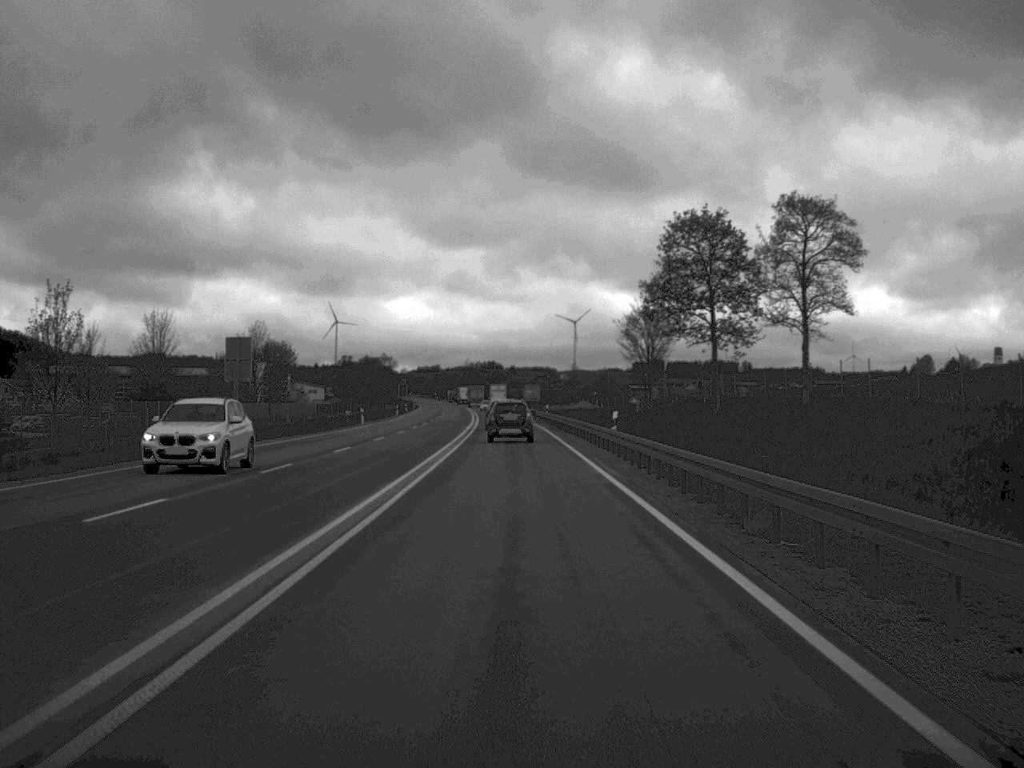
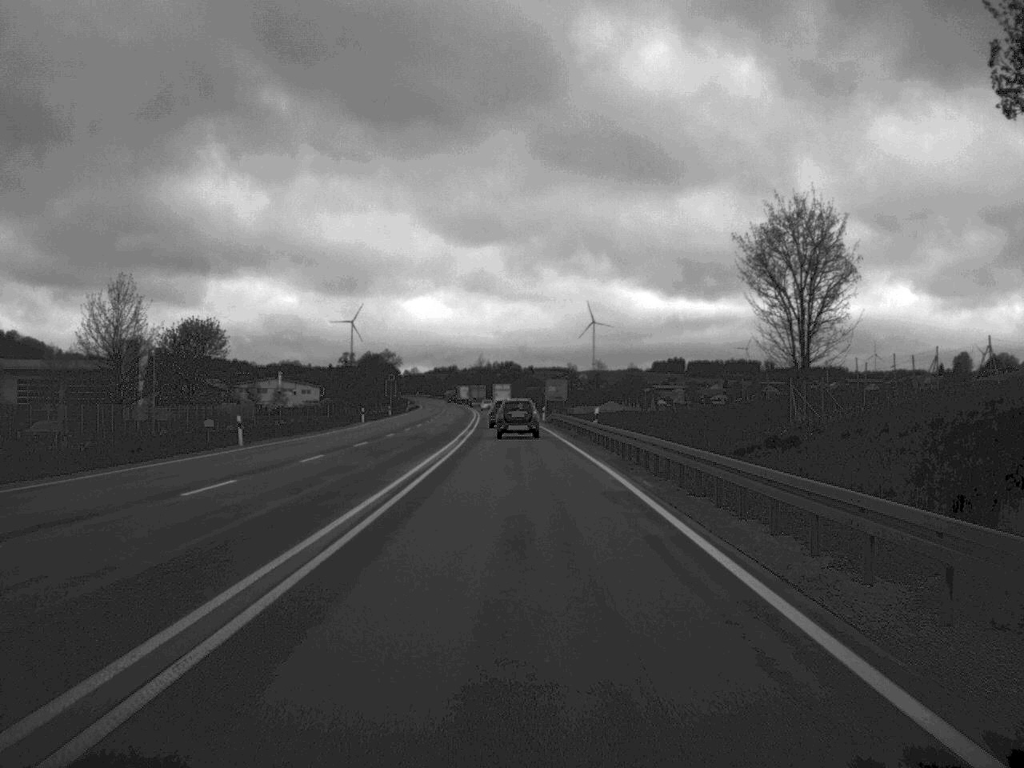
(-0.4, +43.1) m; -1°
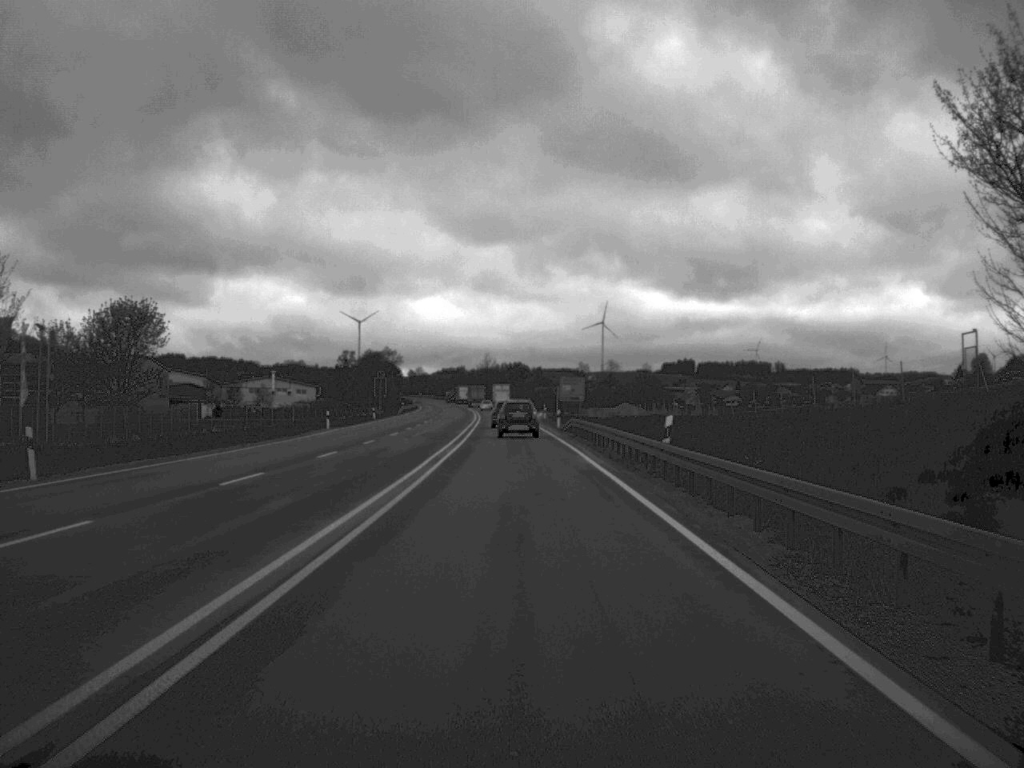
(-0.1, +20.8) m; 0°
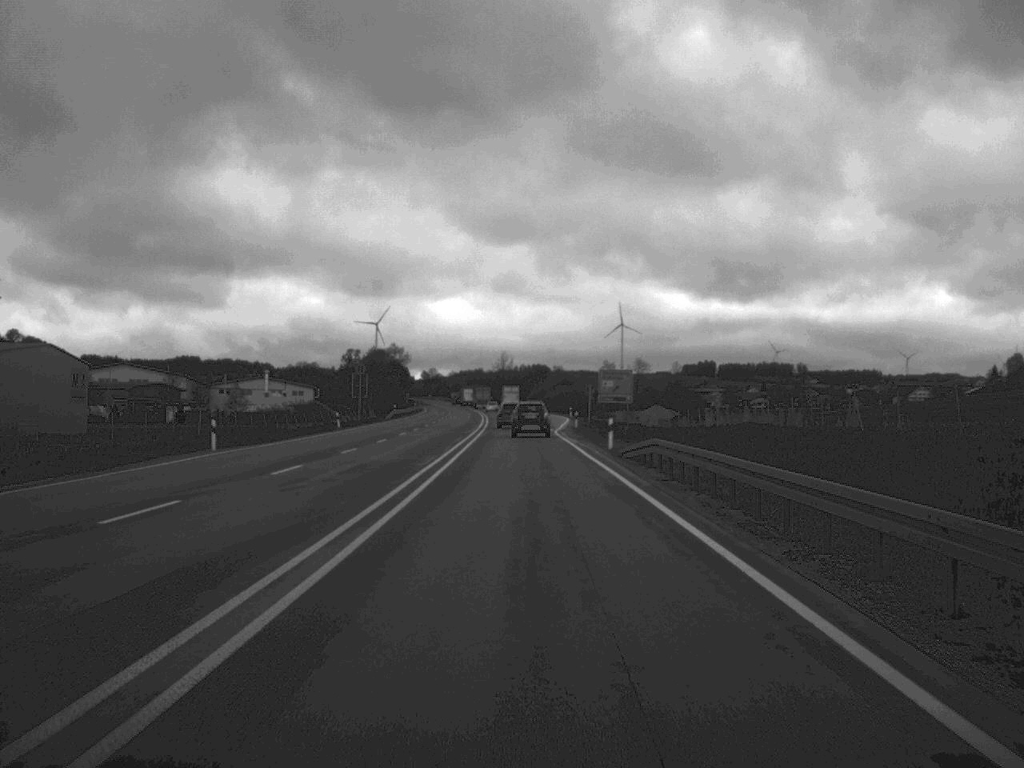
(-0.3, +31.9) m; -1°
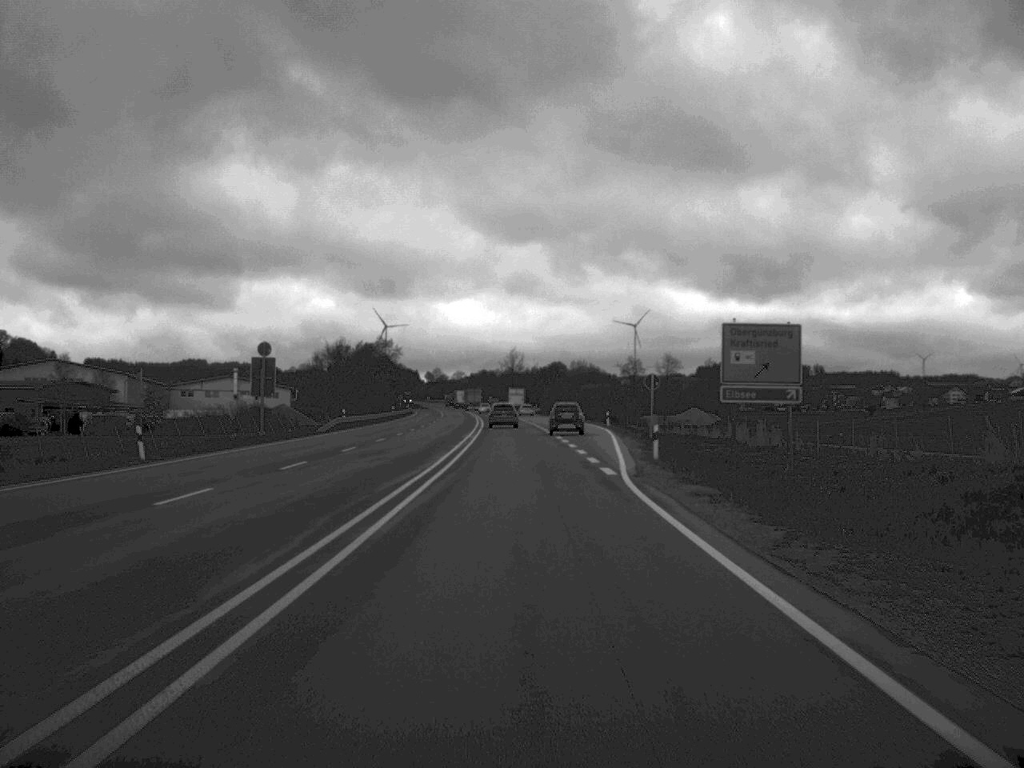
(-0.2, +44.1) m; -1°
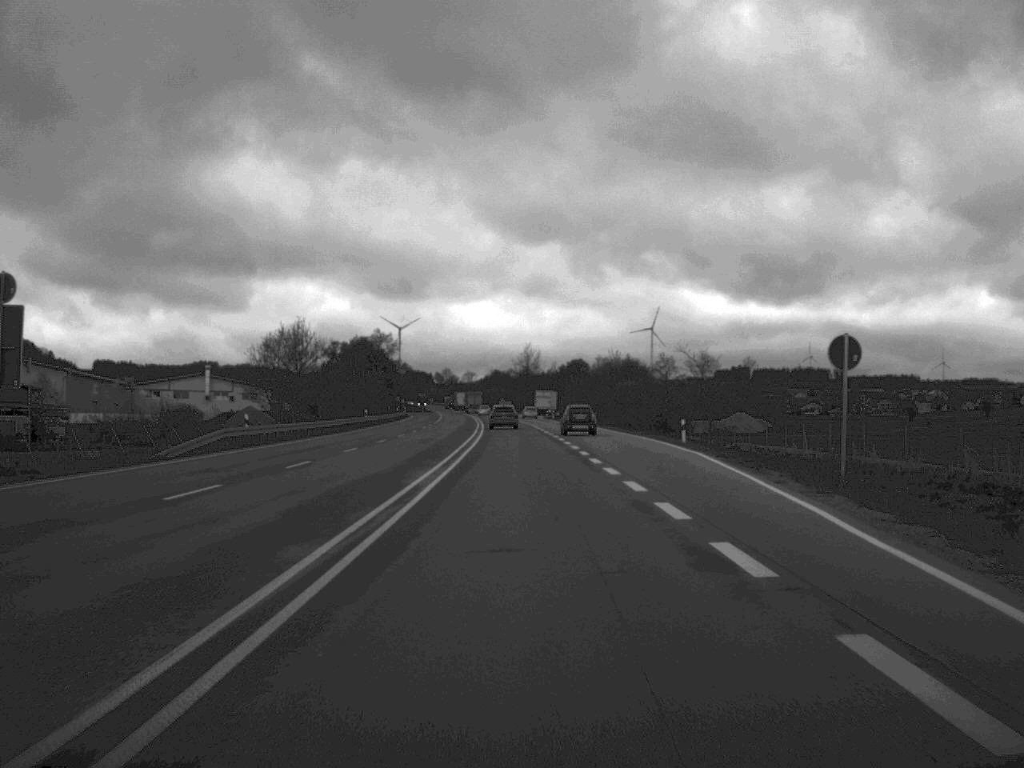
(-0.2, +35.0) m; -1°
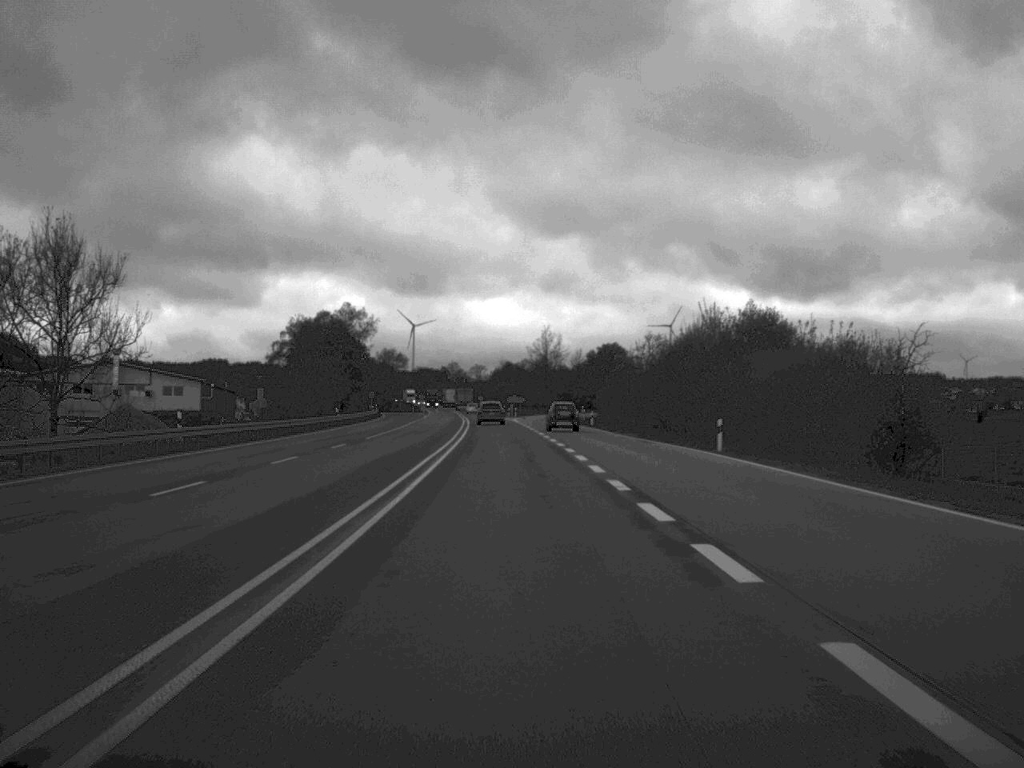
(-0.4, +59.2) m; -1°
